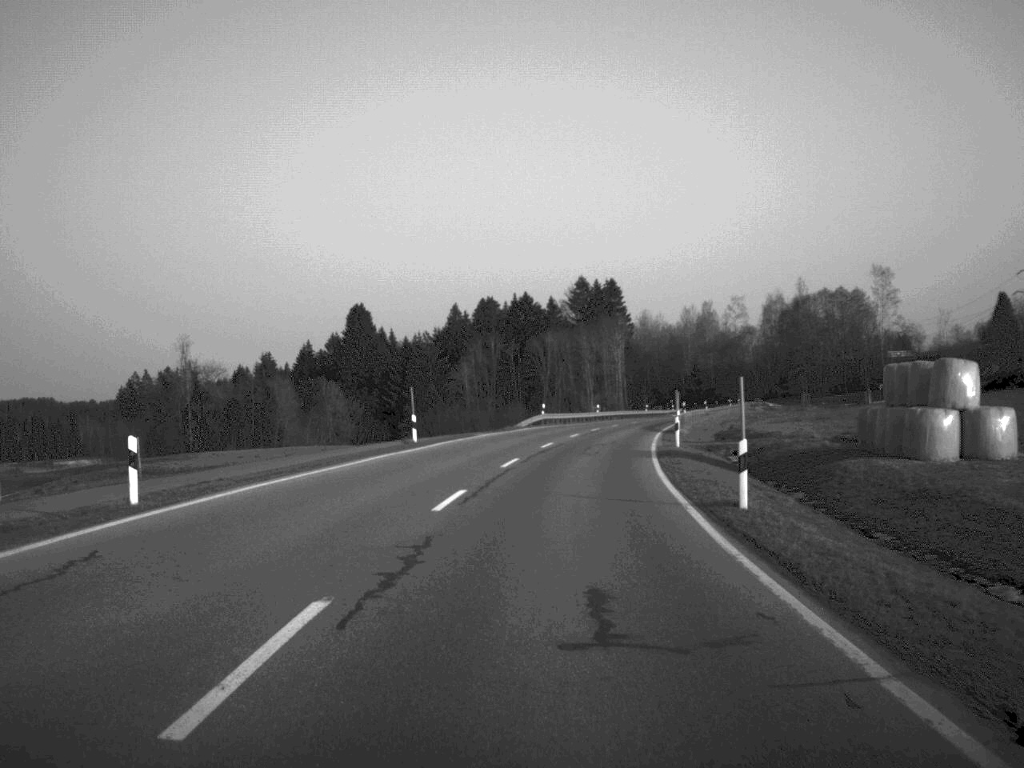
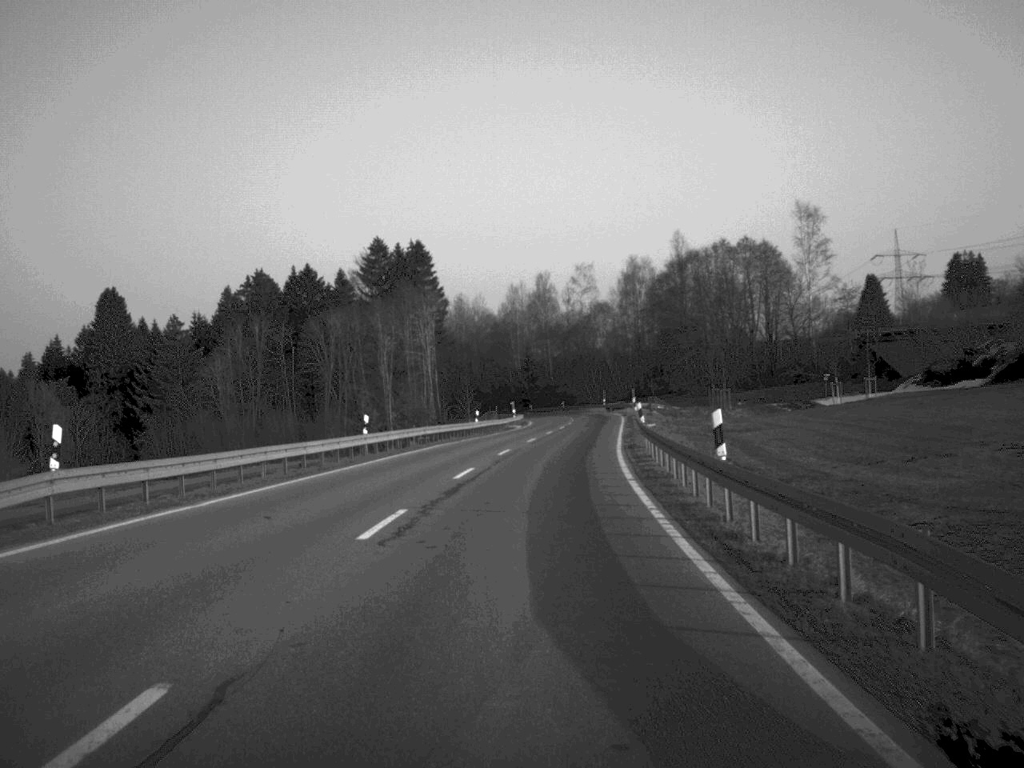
(+4.8, +61.7) m; +8°
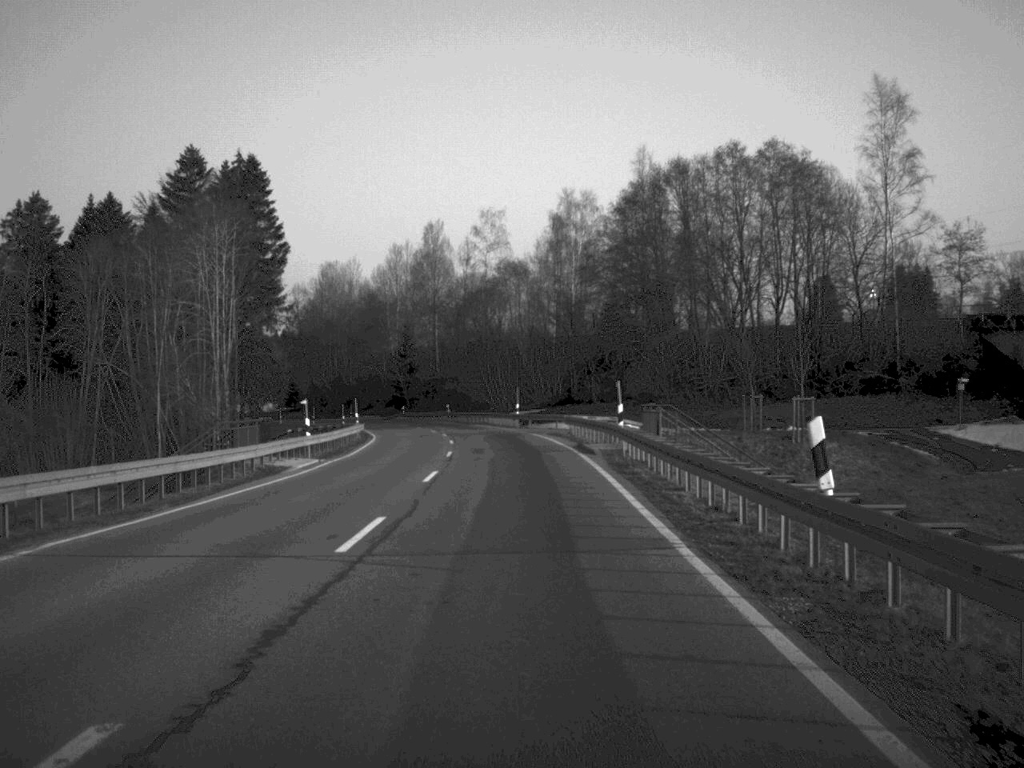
(+2.8, +59.7) m; +4°
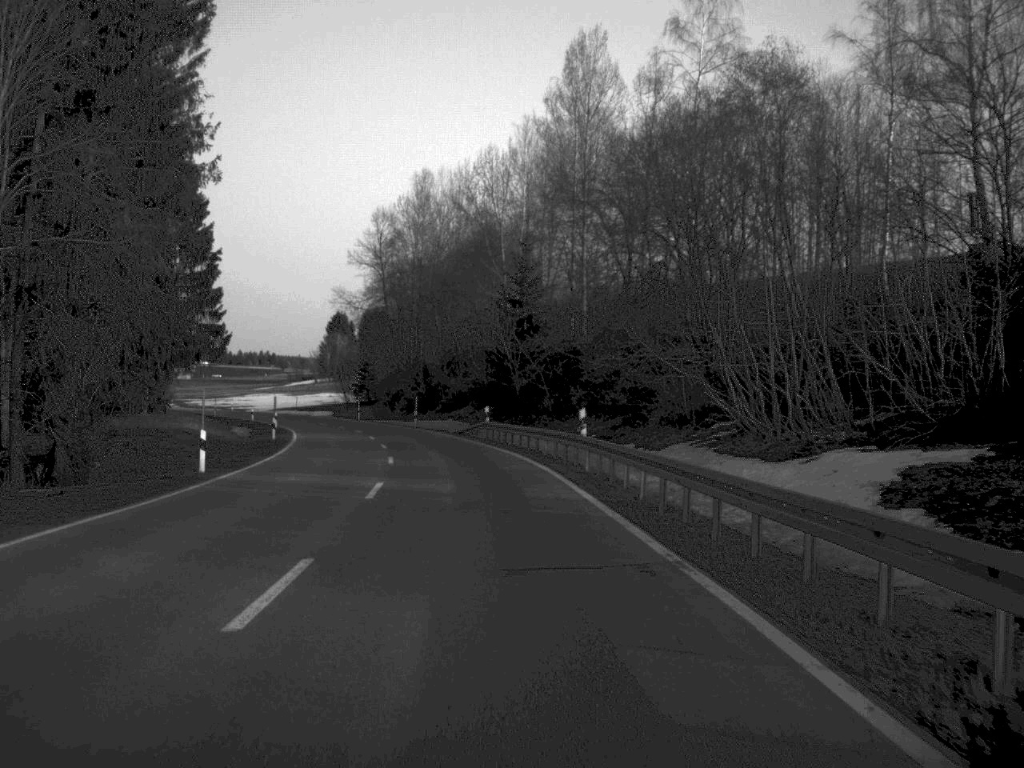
(-3.8, +76.4) m; -8°
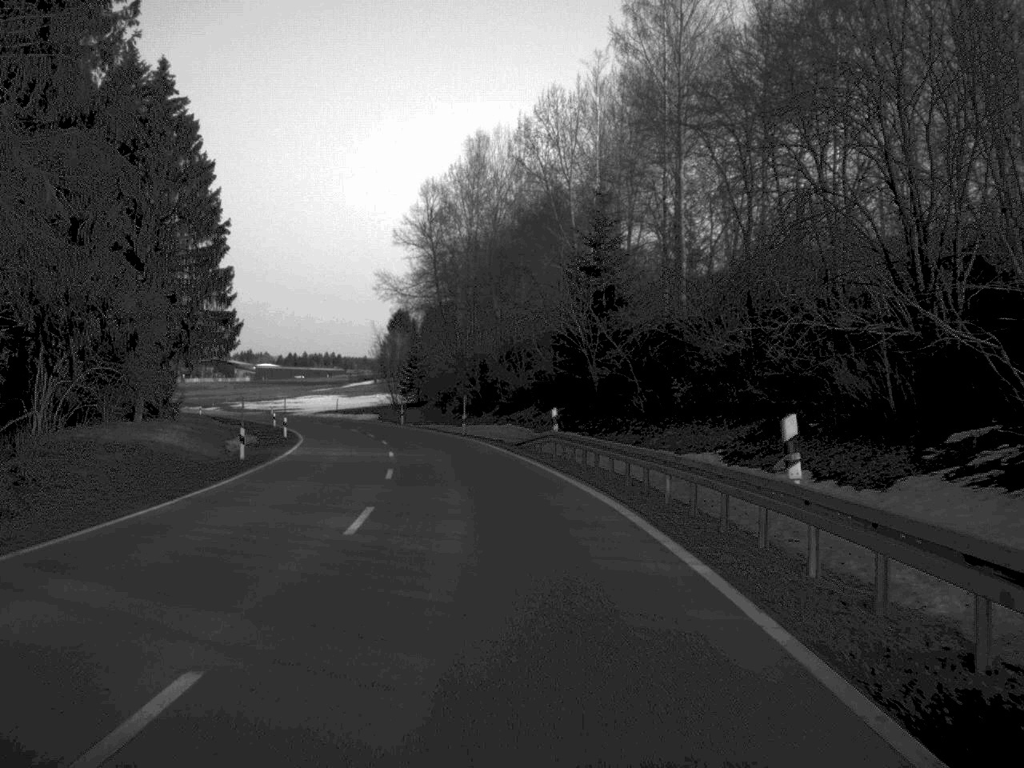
(-0.5, +17.5) m; -3°
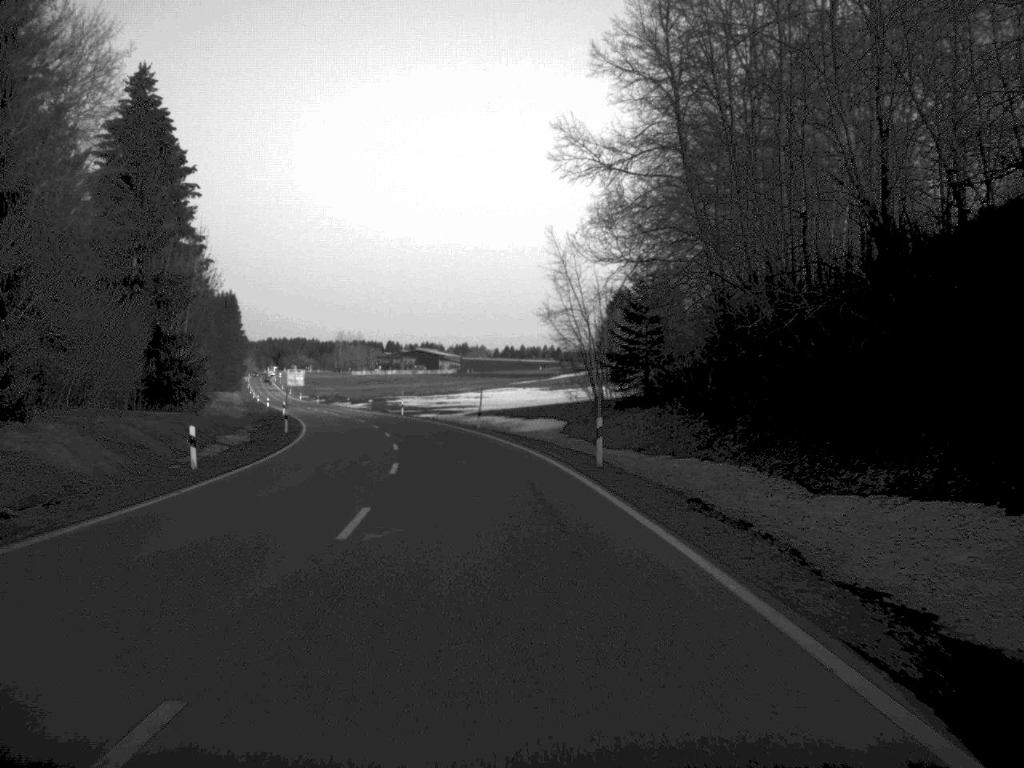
(-5.1, +60.2) m; -10°
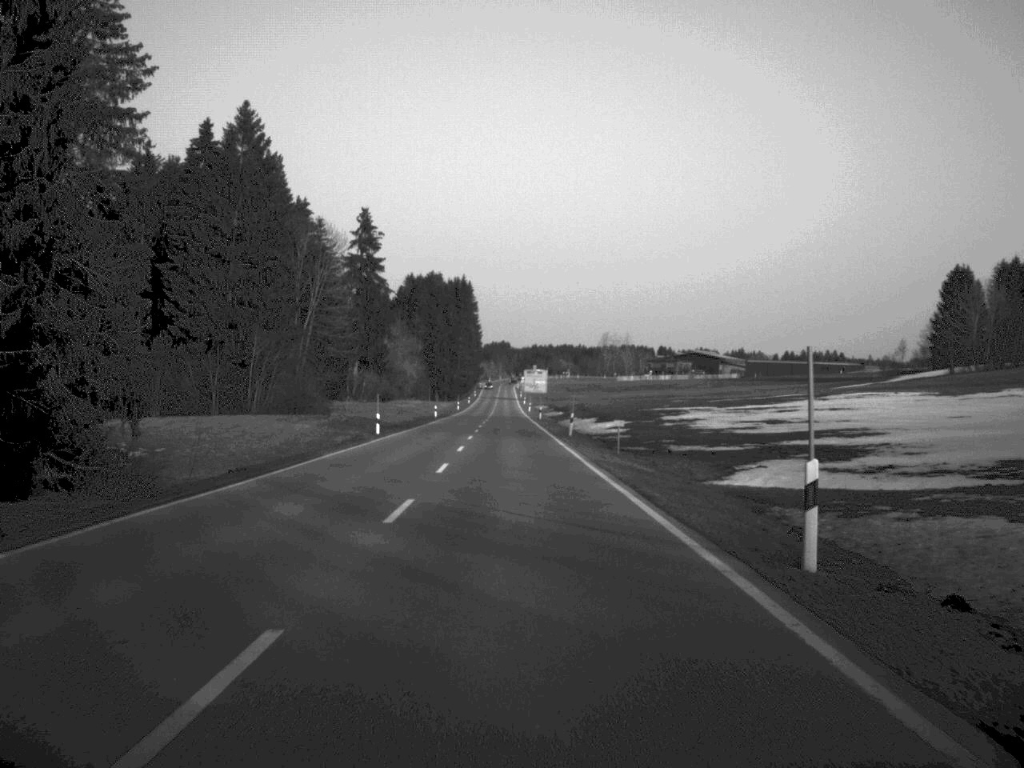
(-8.8, +80.5) m; -12°
